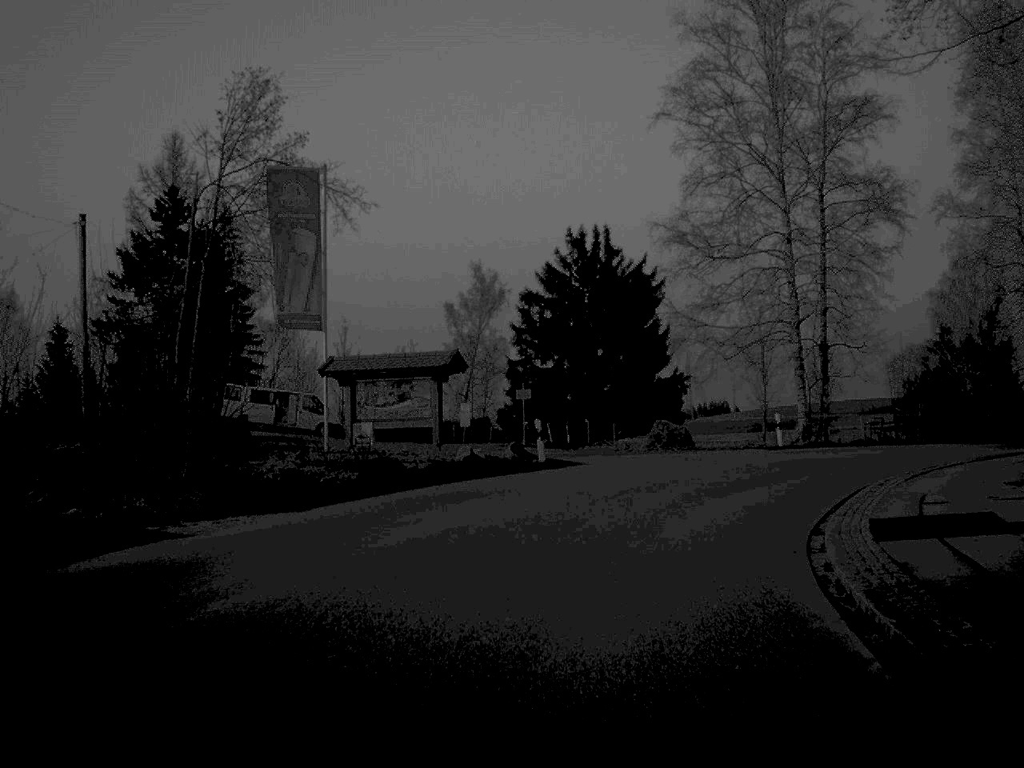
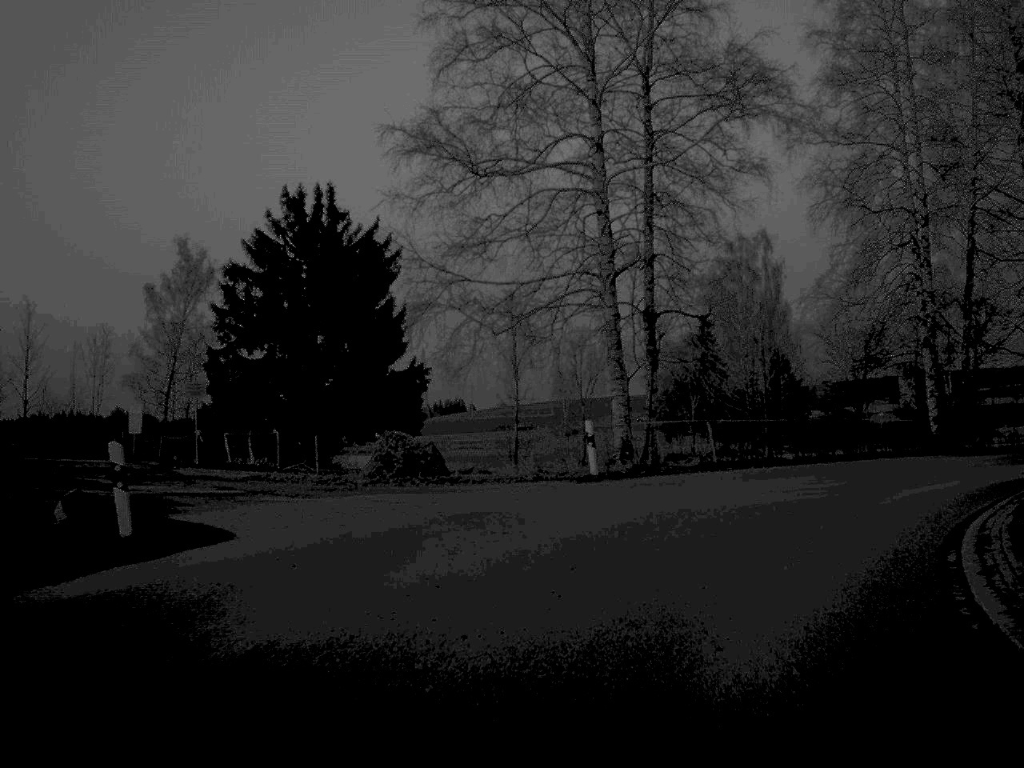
(+1.4, +15.3) m; +12°
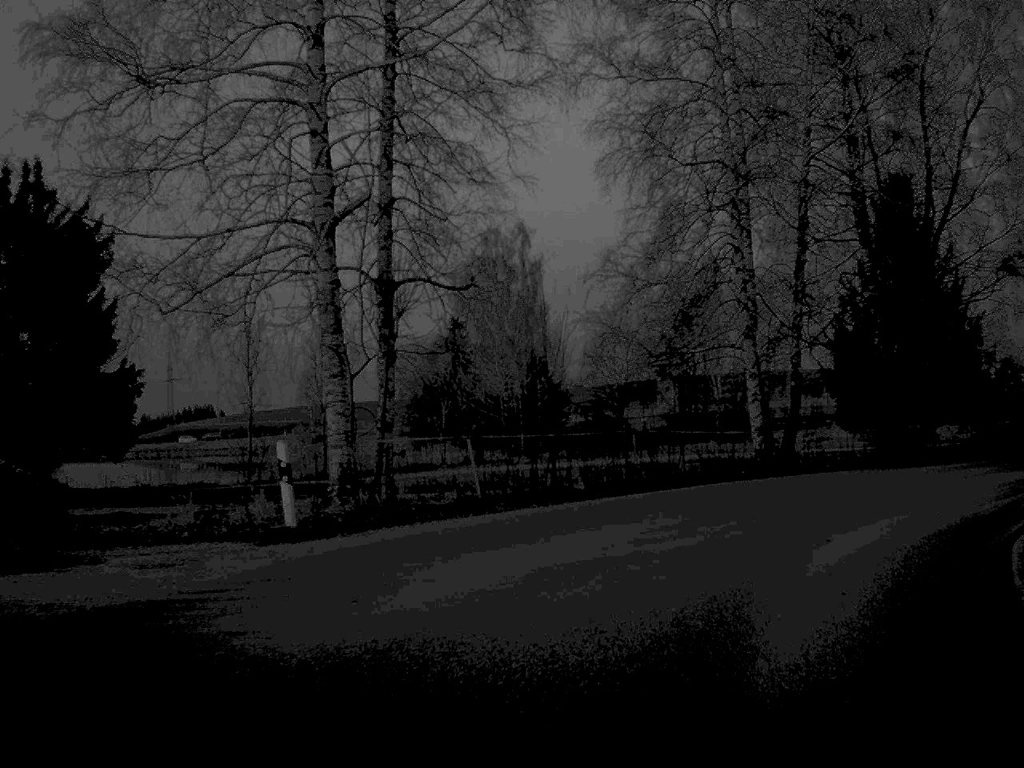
(+0.8, +8.3) m; +11°
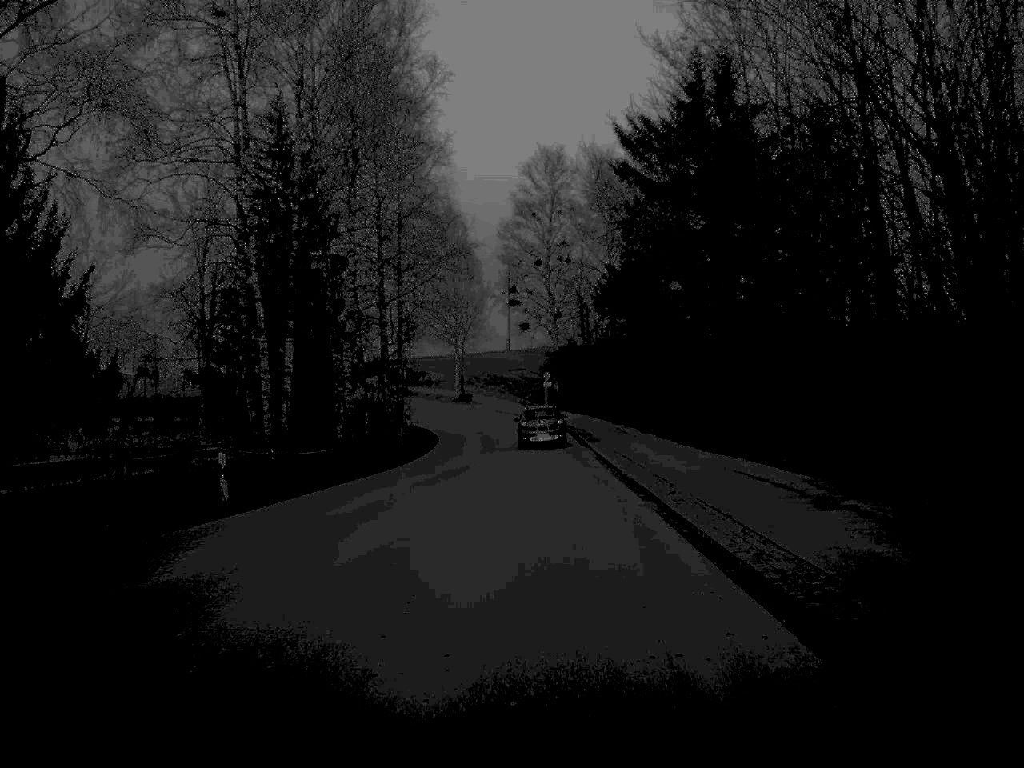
(+10.1, +24.9) m; +38°
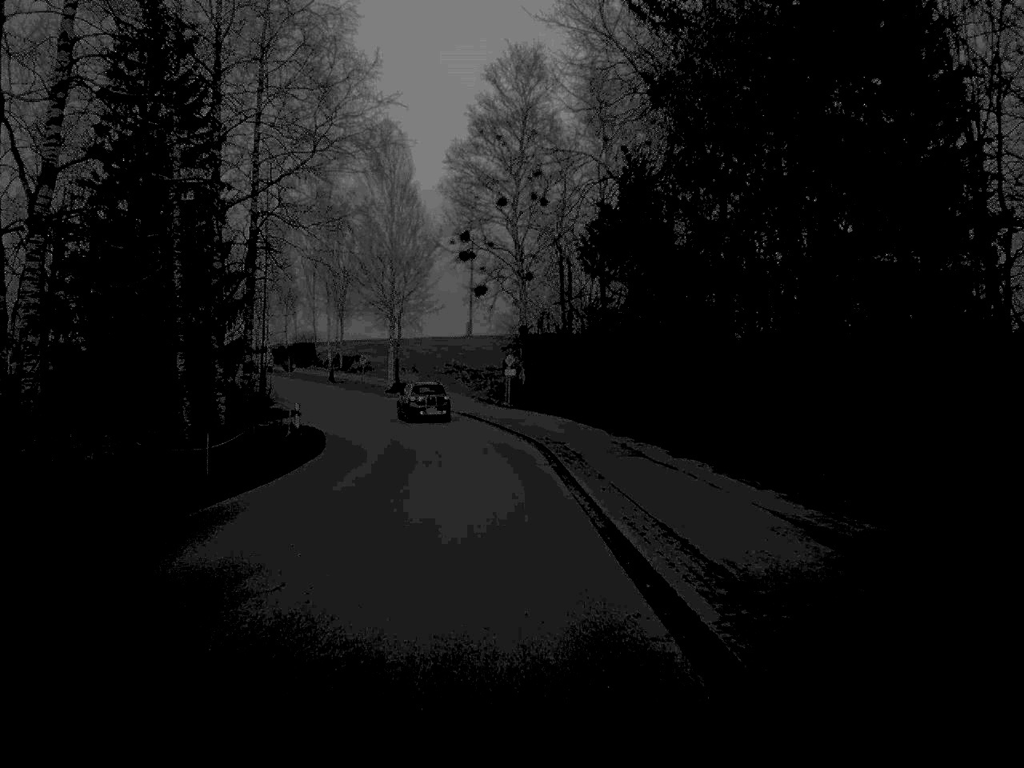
(+0.7, +24.6) m; +1°
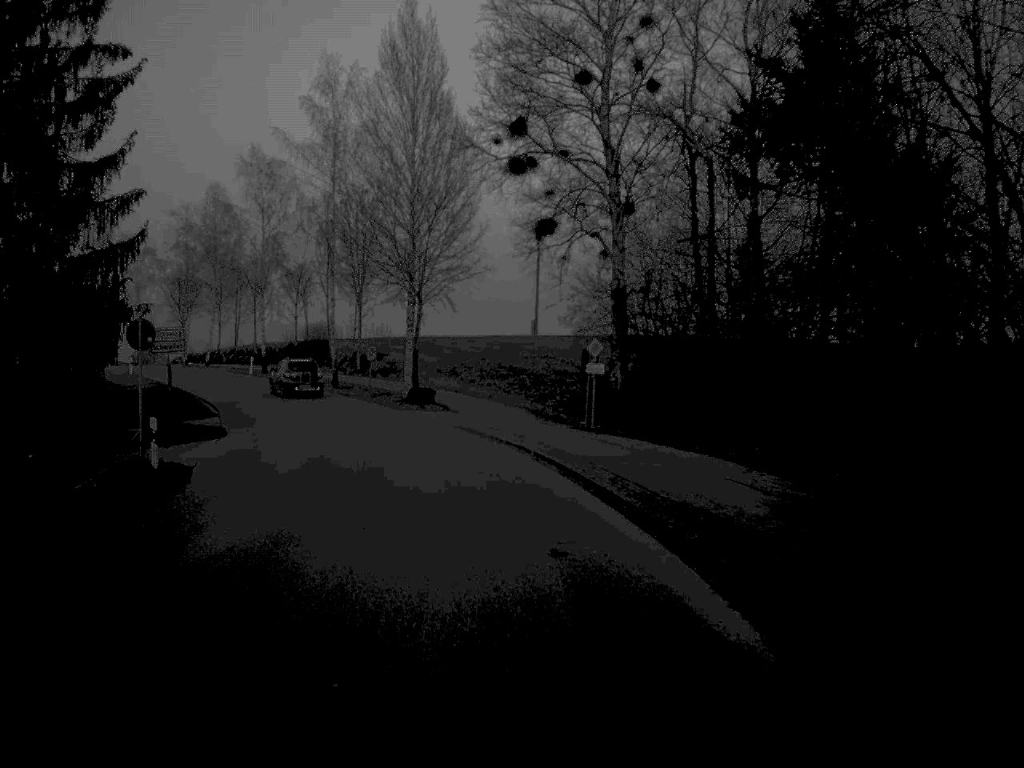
(-0.6, +25.9) m; -3°
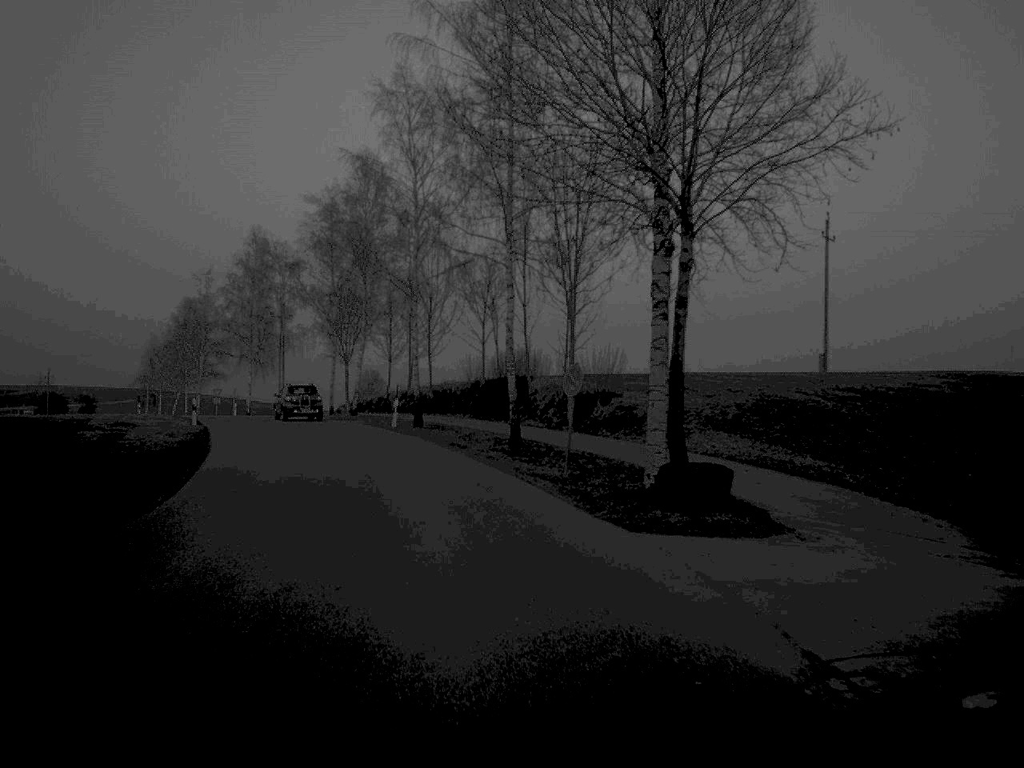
(-2.6, +29.5) m; -11°
